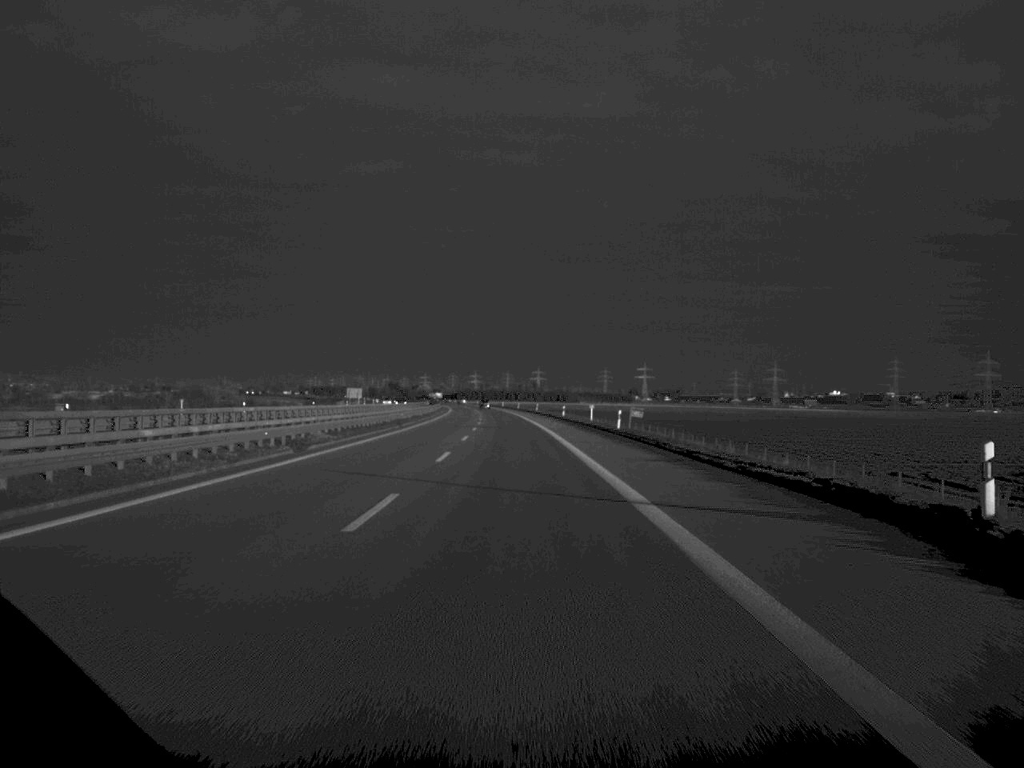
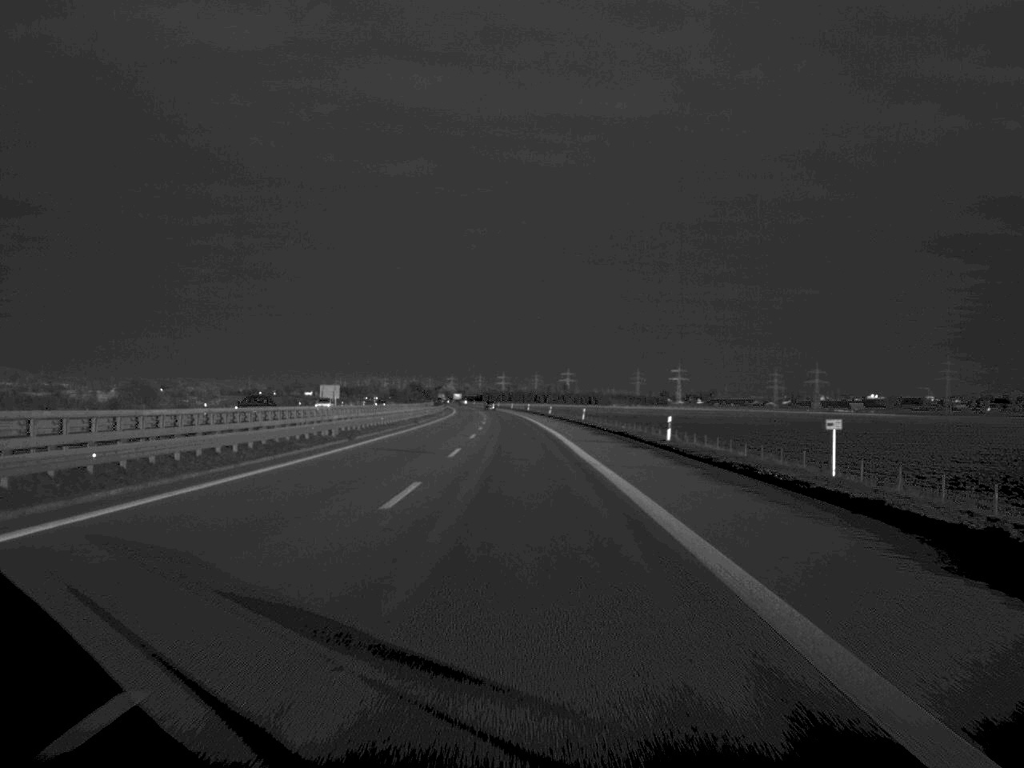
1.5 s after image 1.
(-0.7, +68.0) m; -1°
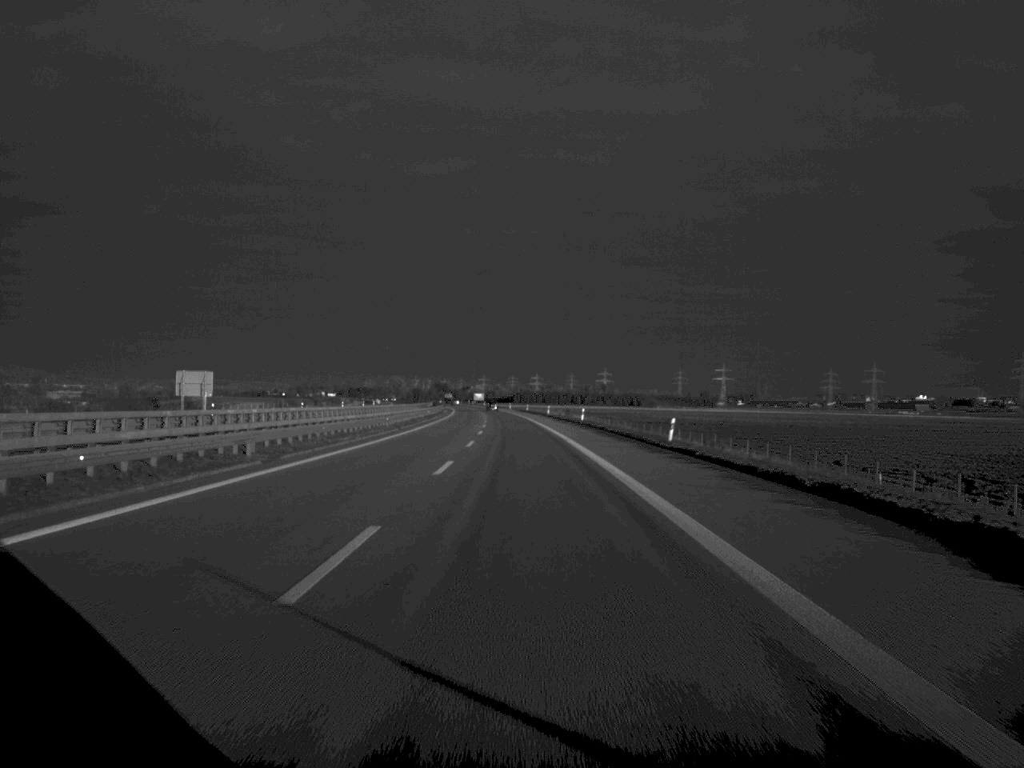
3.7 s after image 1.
(-1.3, +98.3) m; -2°
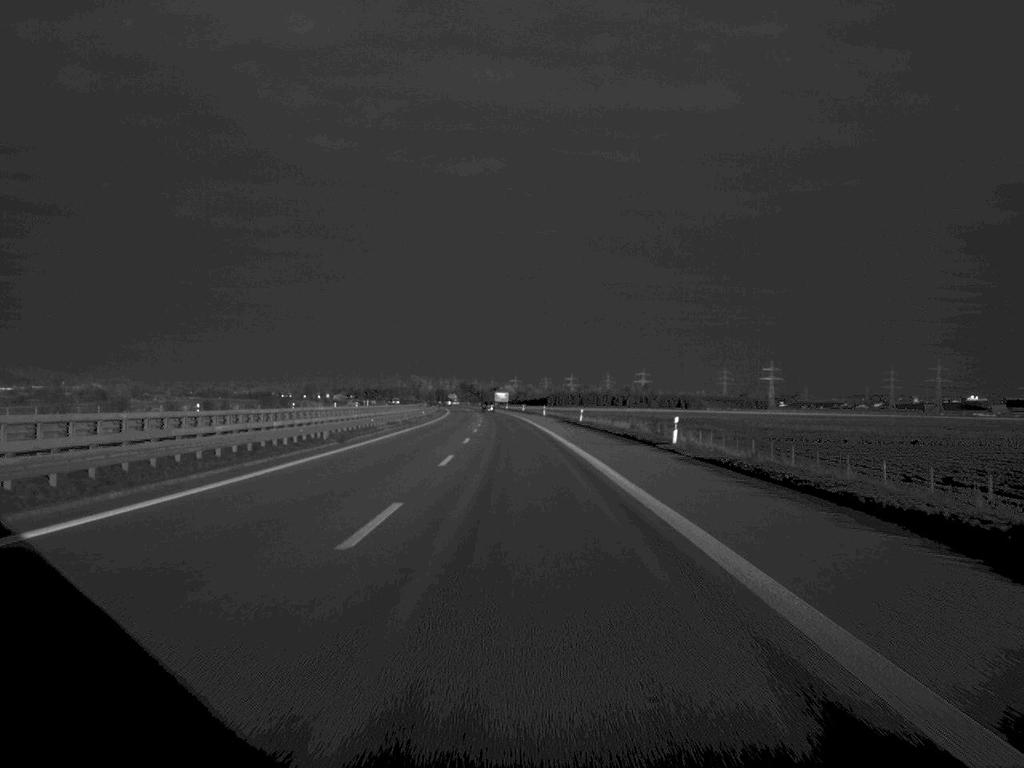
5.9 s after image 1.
(-1.3, +102.7) m; -2°
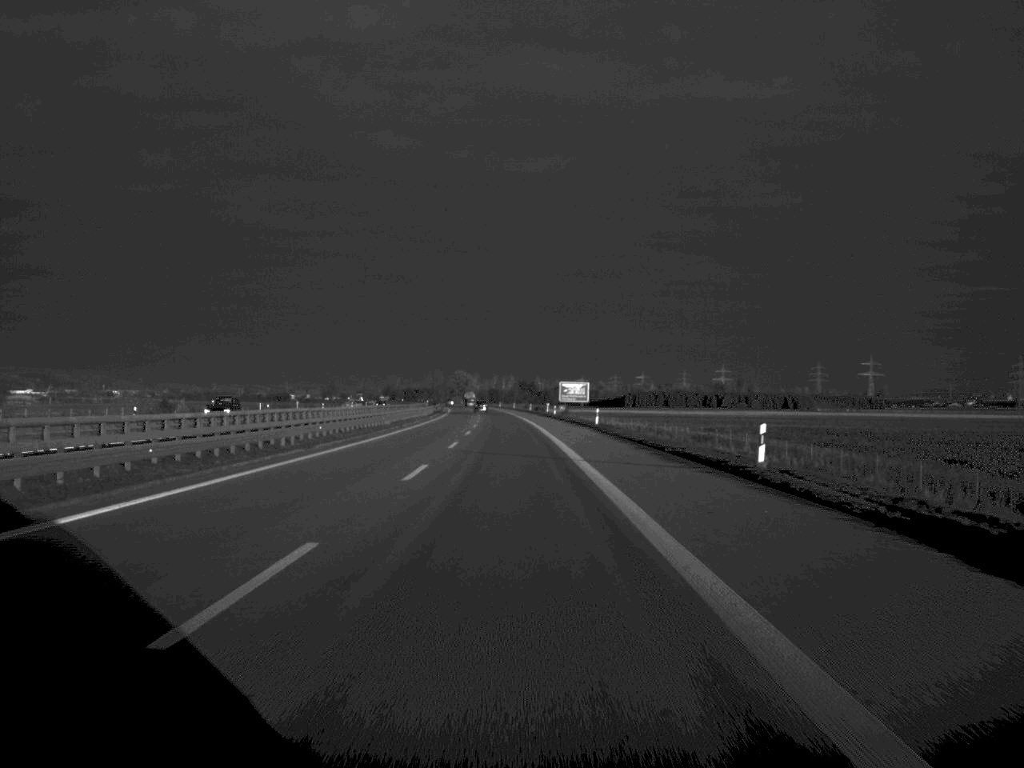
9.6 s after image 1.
(-4.1, +166.2) m; -3°
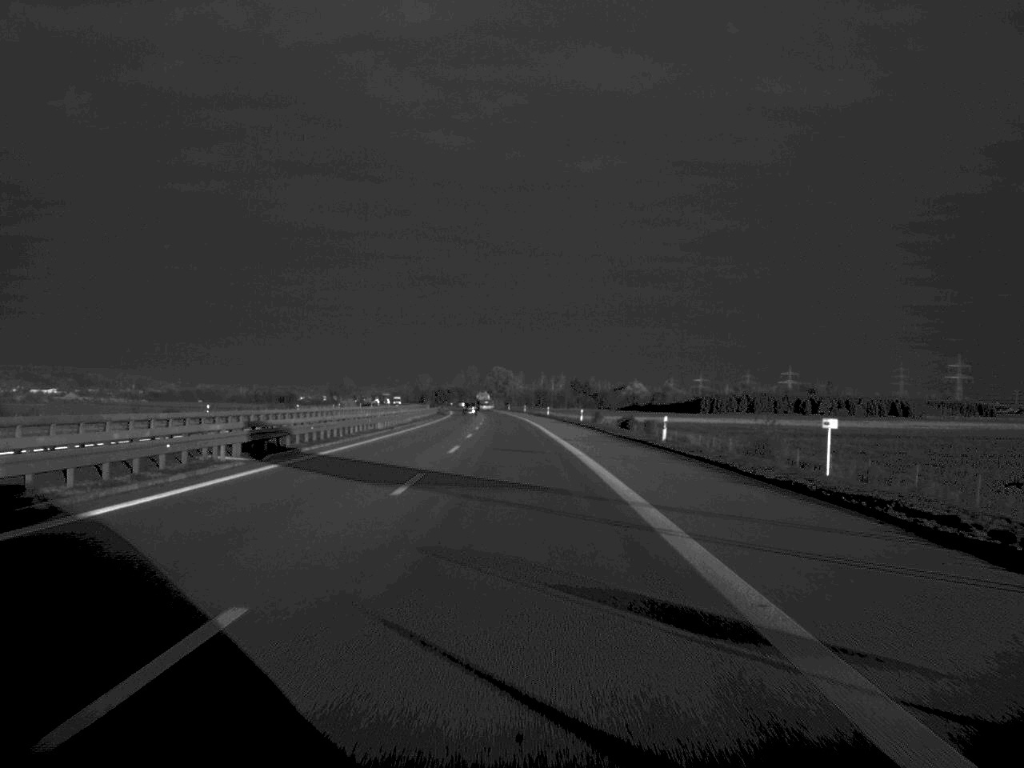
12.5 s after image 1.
(-2.6, +129.9) m; -2°
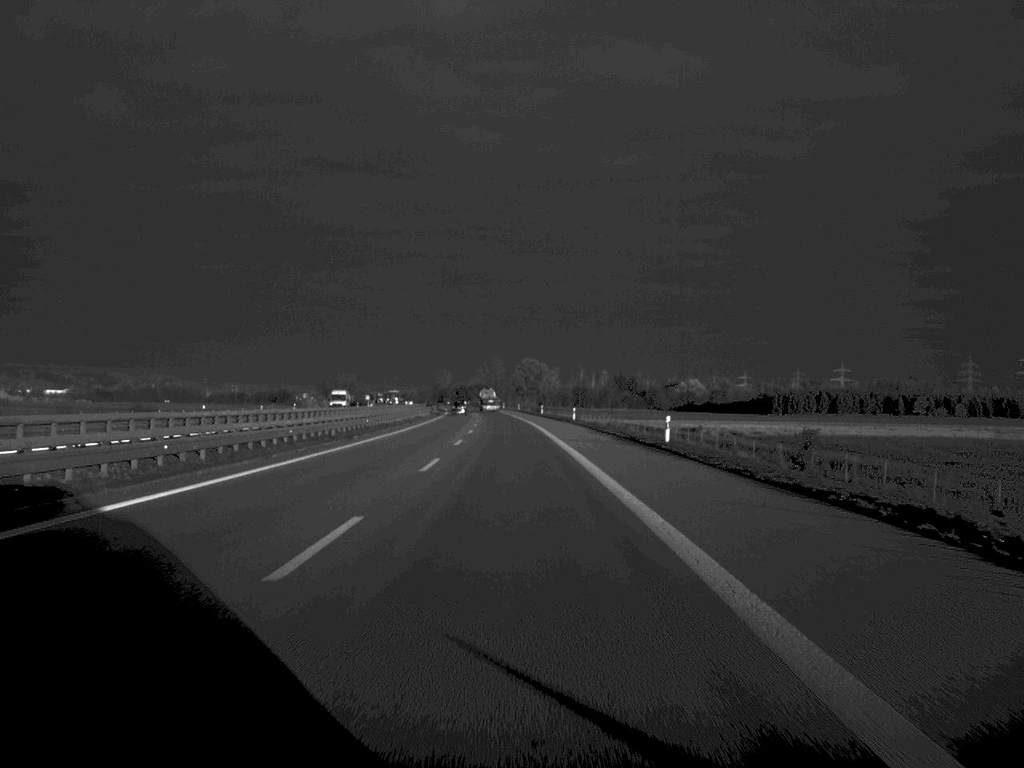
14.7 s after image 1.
(-1.3, +99.8) m; -2°
